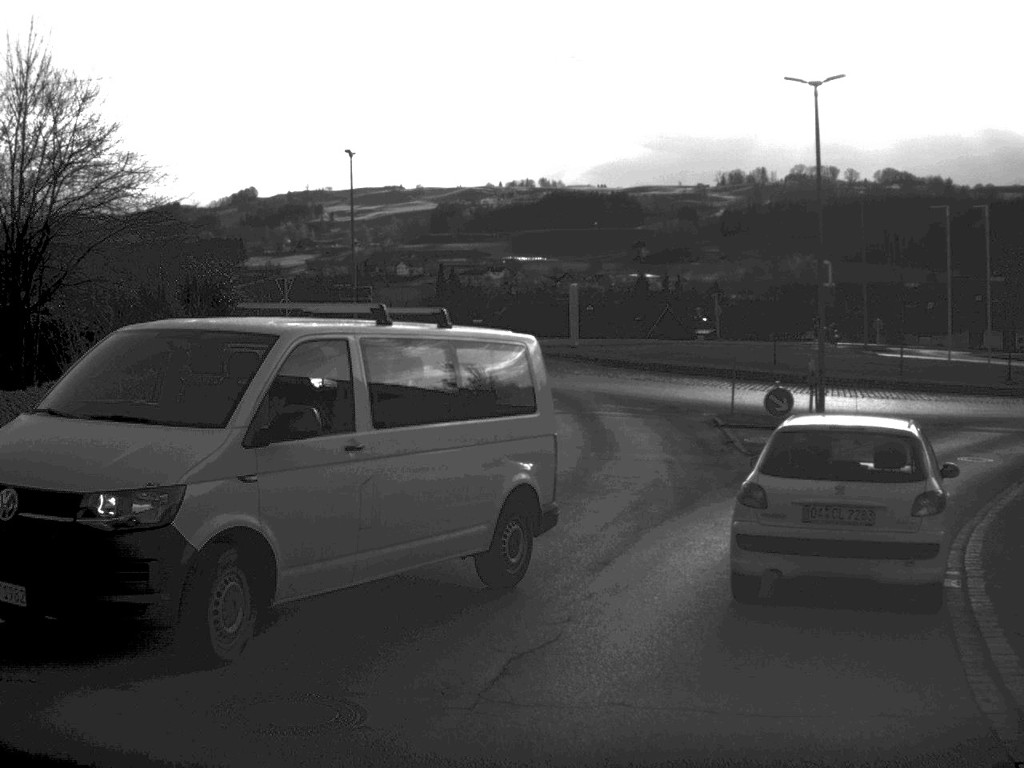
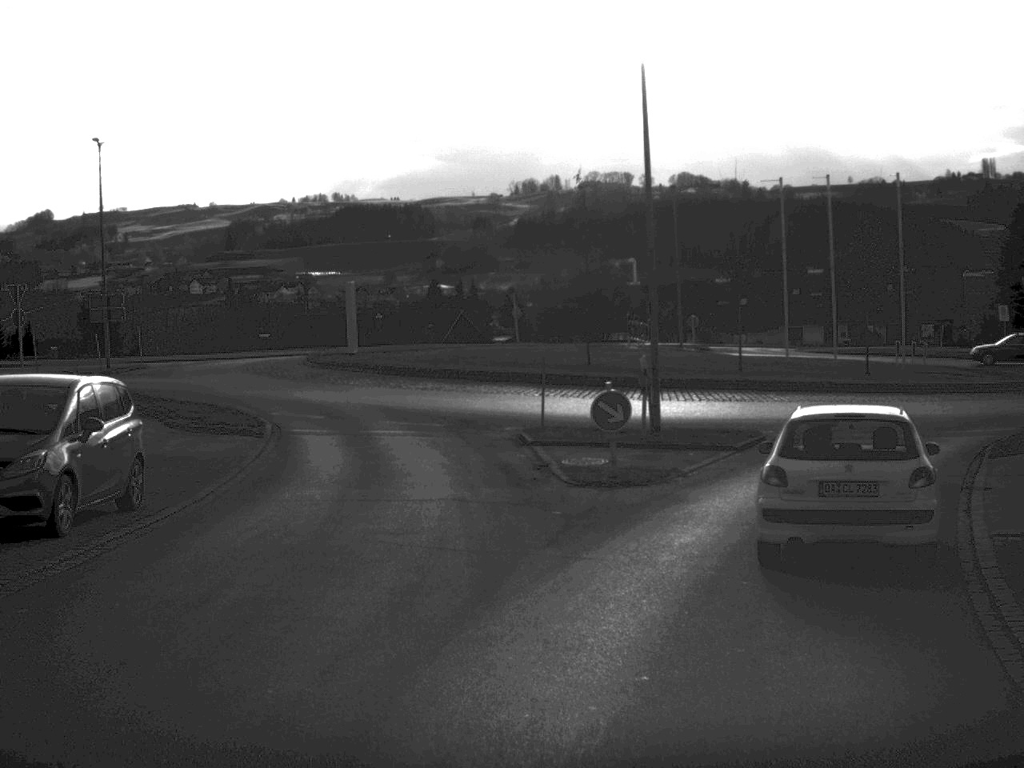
(+0.5, +6.8) m; +9°
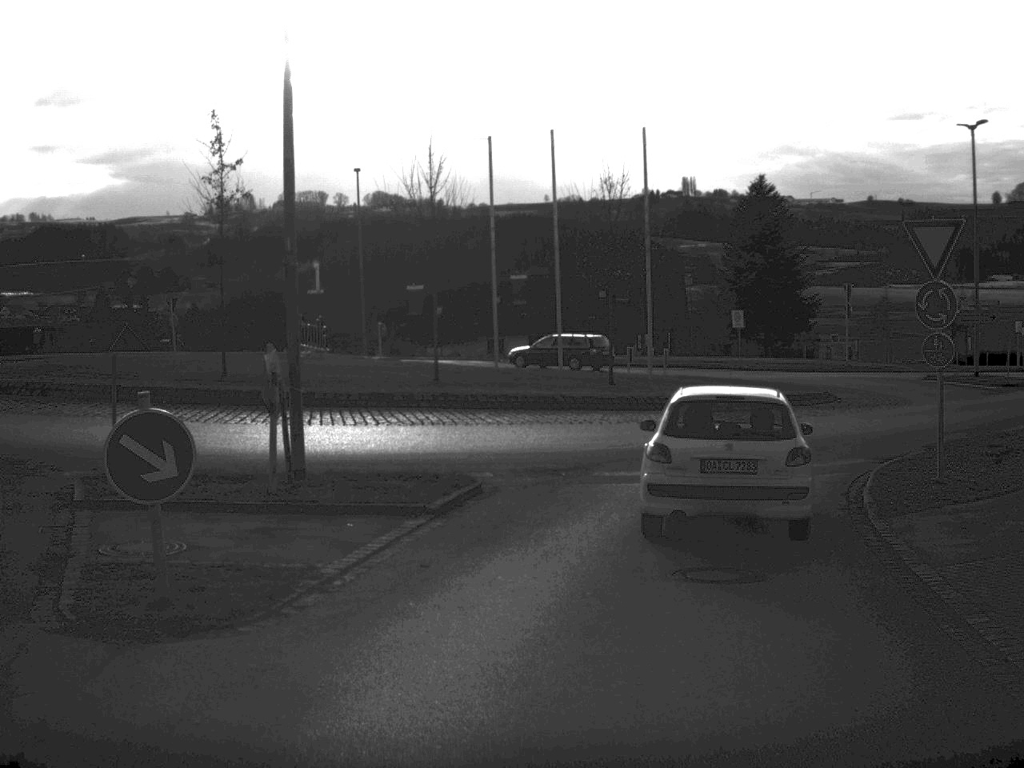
(+1.2, +10.2) m; +14°
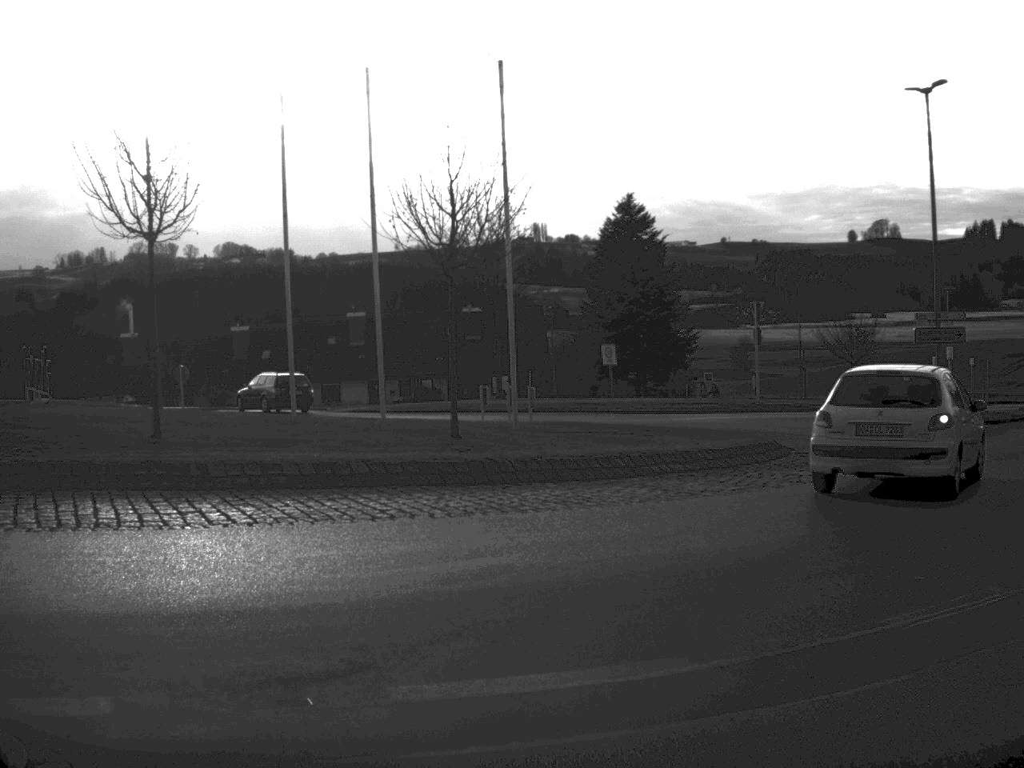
(+0.6, +10.8) m; +6°
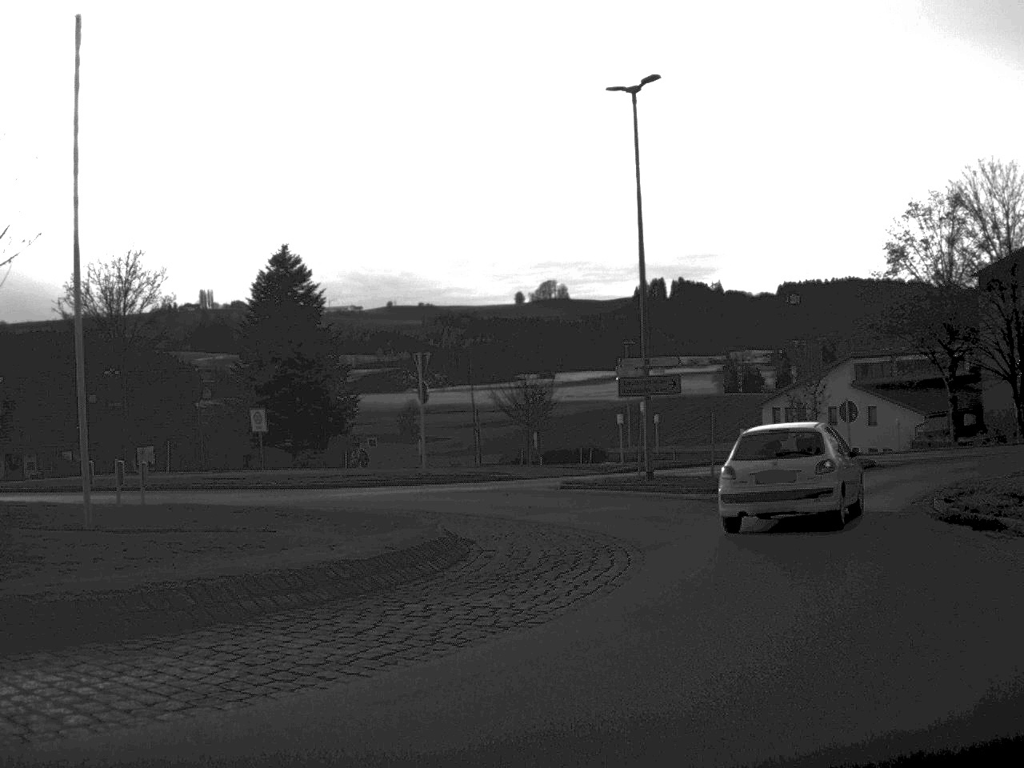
(+0.8, +6.6) m; +15°
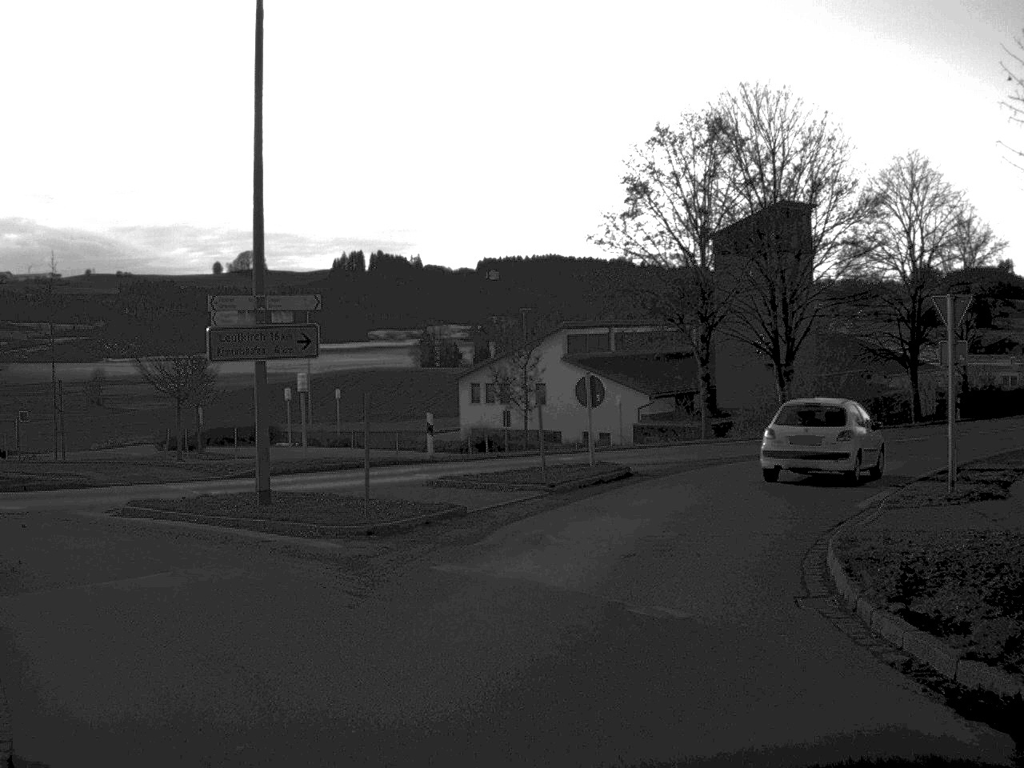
(+1.8, +11.7) m; +13°
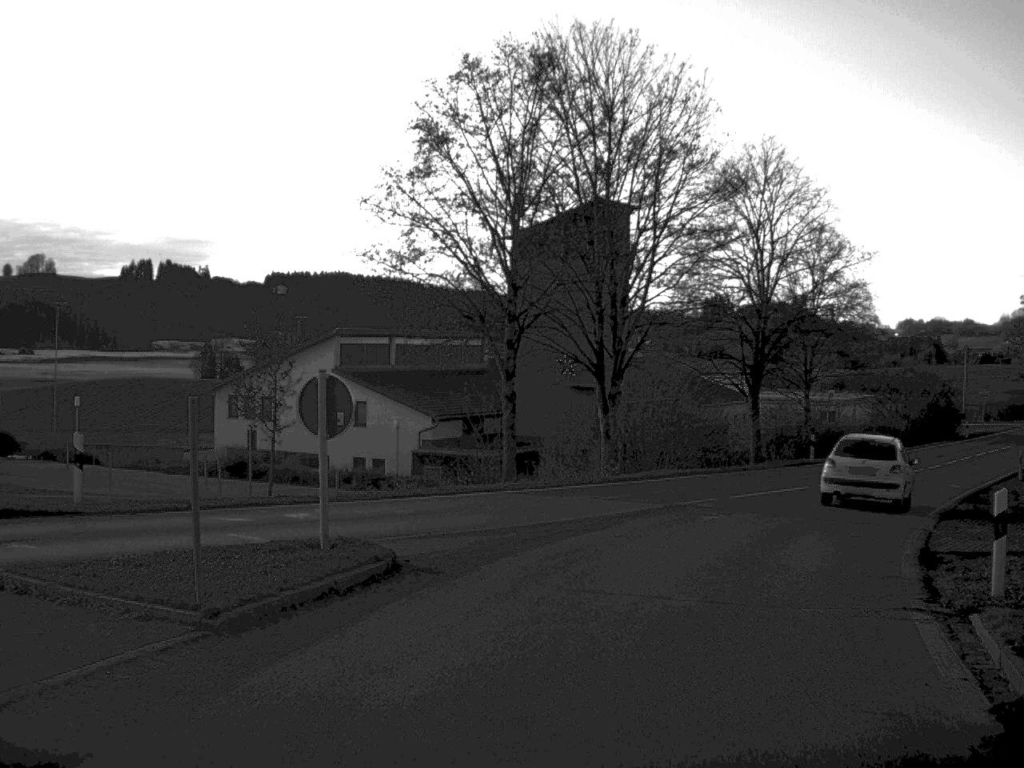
(+0.8, +10.7) m; +10°
